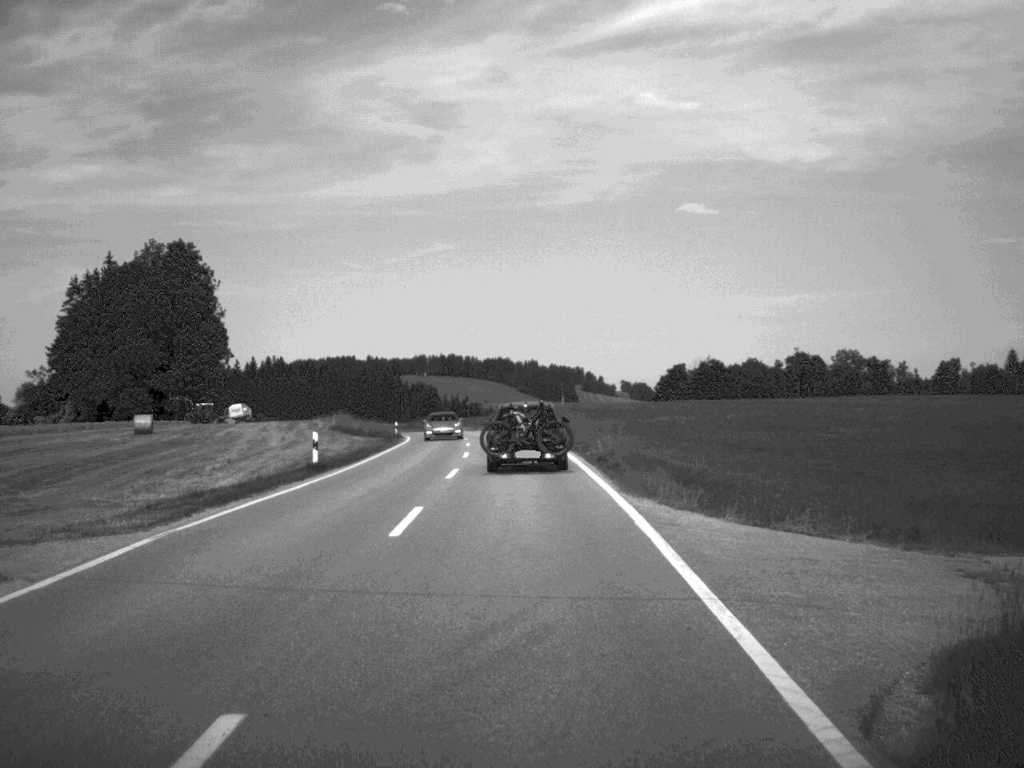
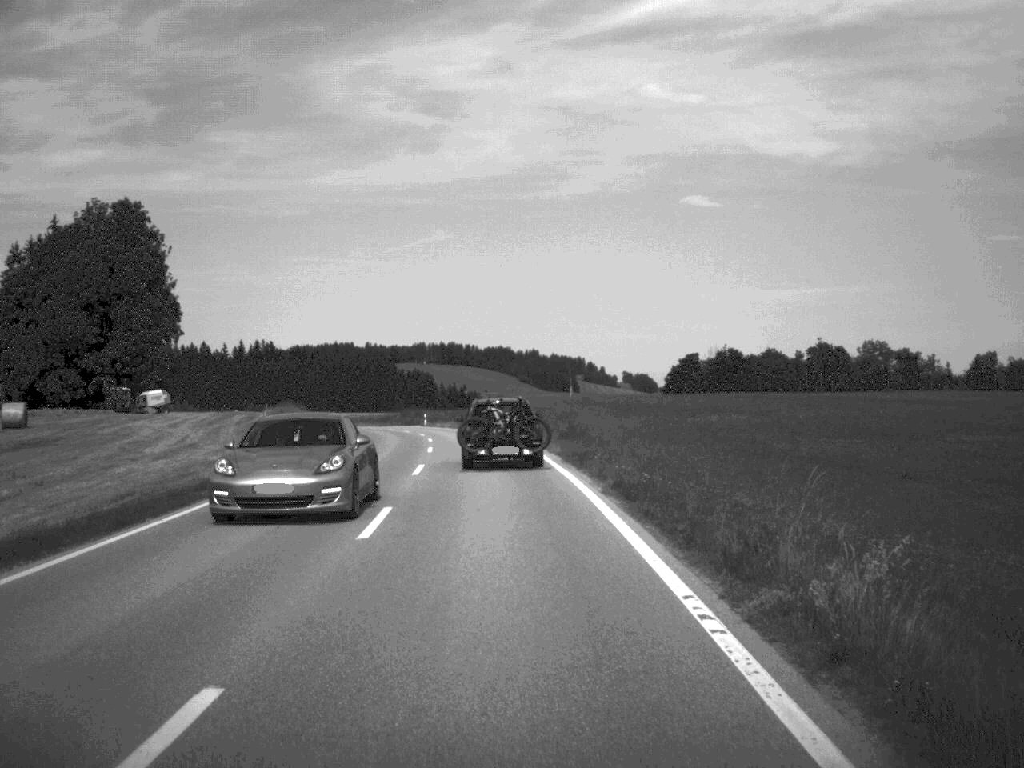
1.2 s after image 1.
(0.0, +23.3) m; 0°
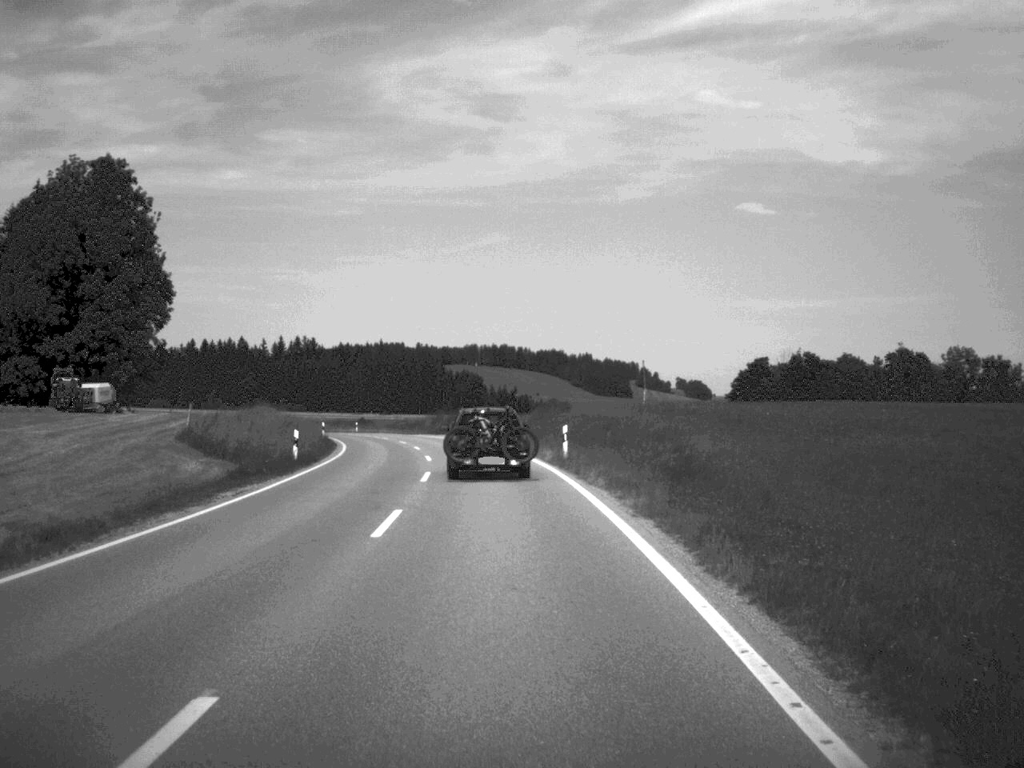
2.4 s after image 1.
(-0.5, +23.6) m; -2°
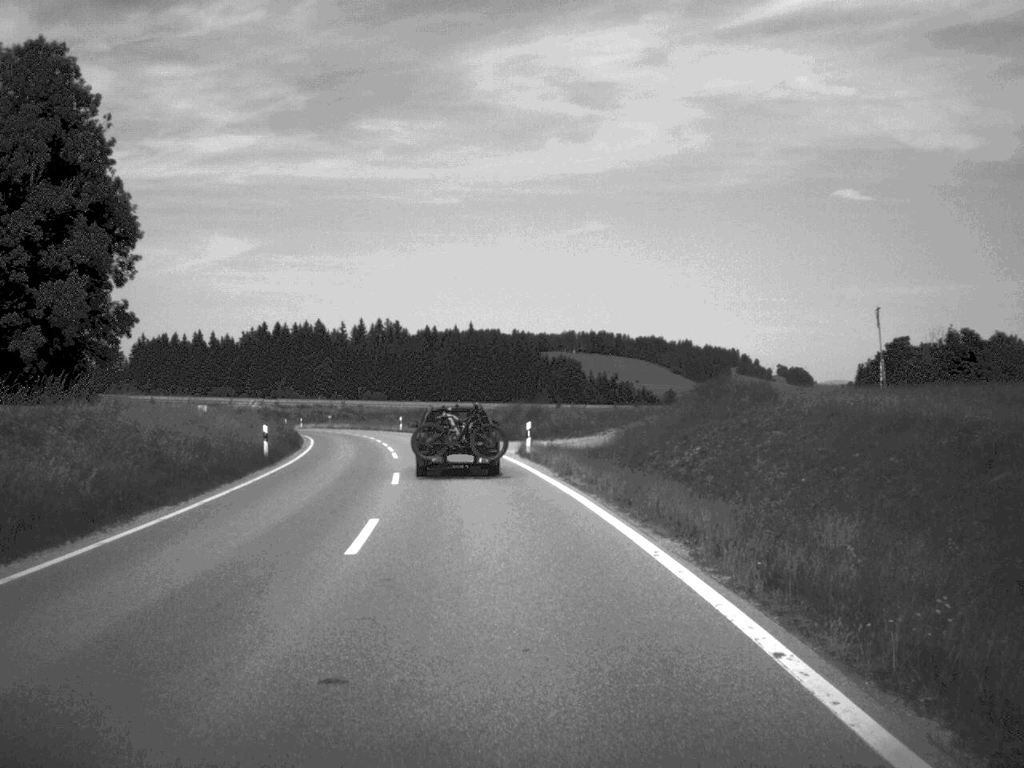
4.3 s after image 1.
(-1.3, +37.1) m; -4°
